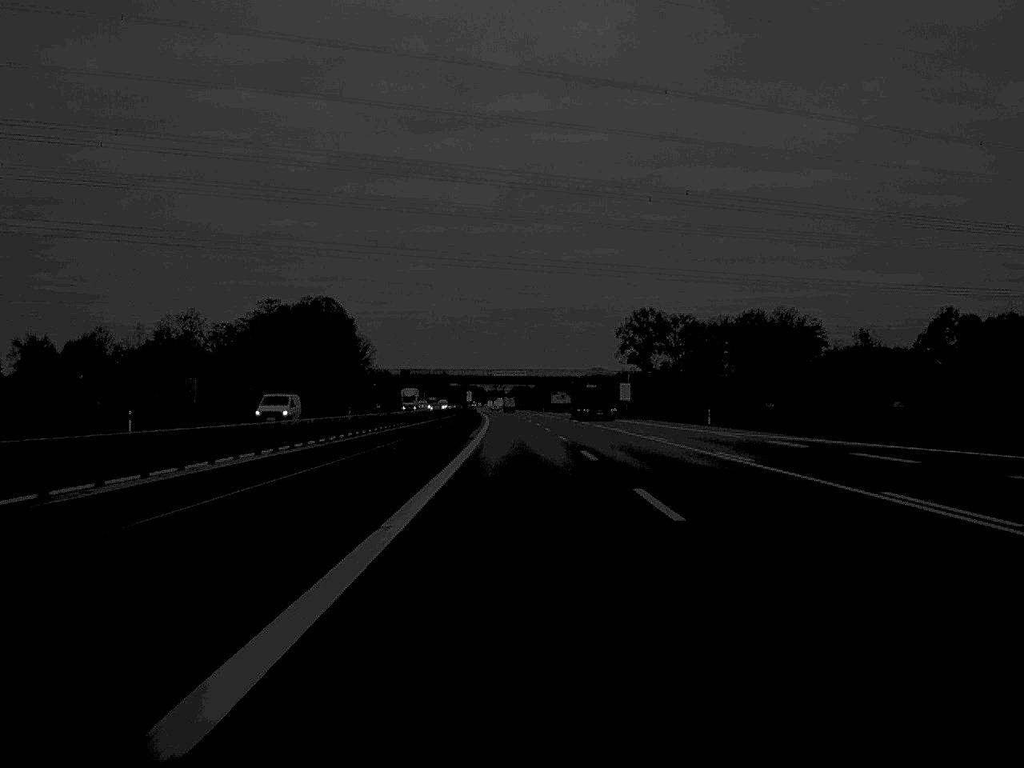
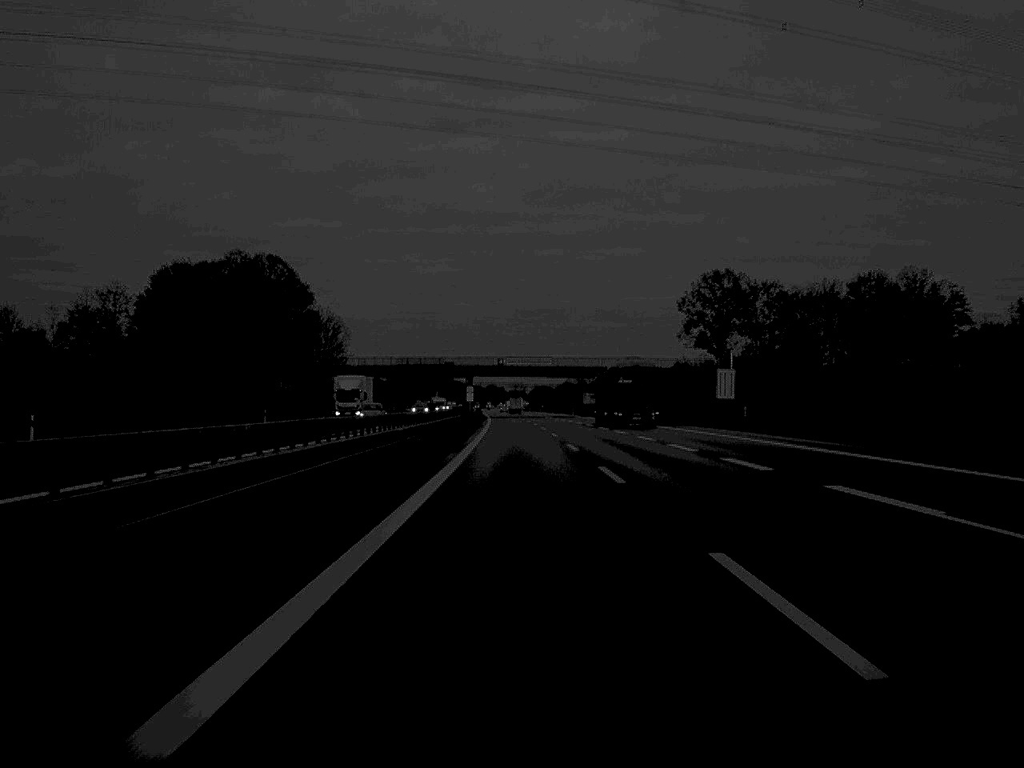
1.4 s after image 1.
(-0.6, +63.5) m; -1°
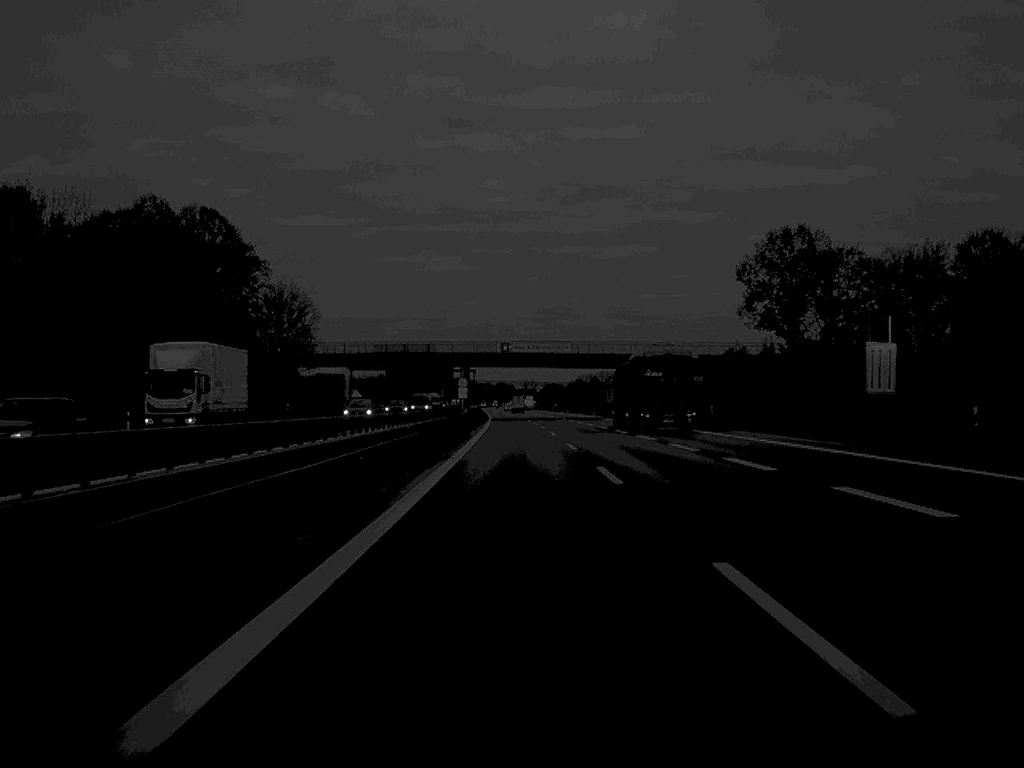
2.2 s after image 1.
(-0.1, +36.3) m; 0°
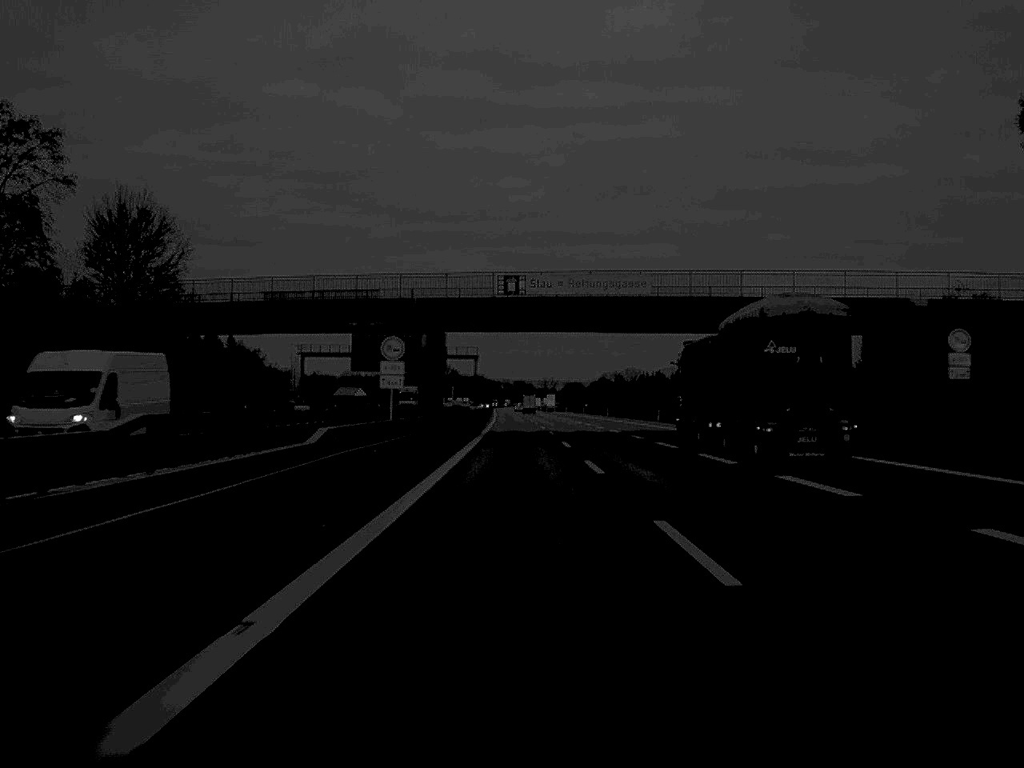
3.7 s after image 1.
(-0.5, +66.5) m; -1°
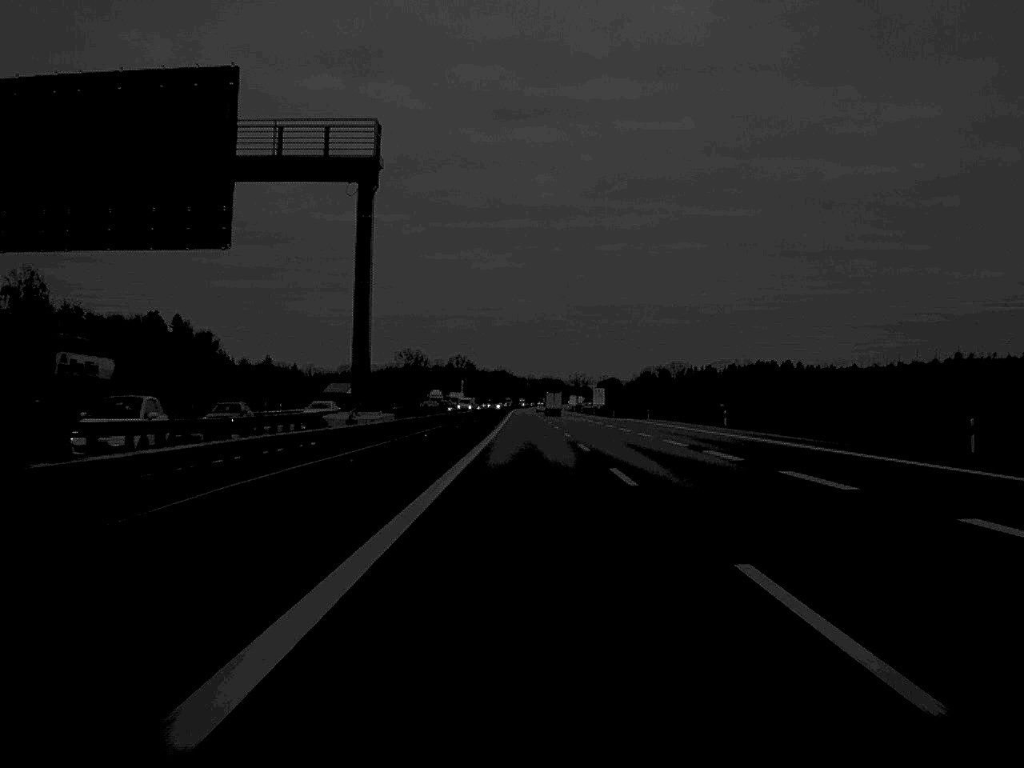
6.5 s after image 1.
(-1.6, +130.0) m; -1°
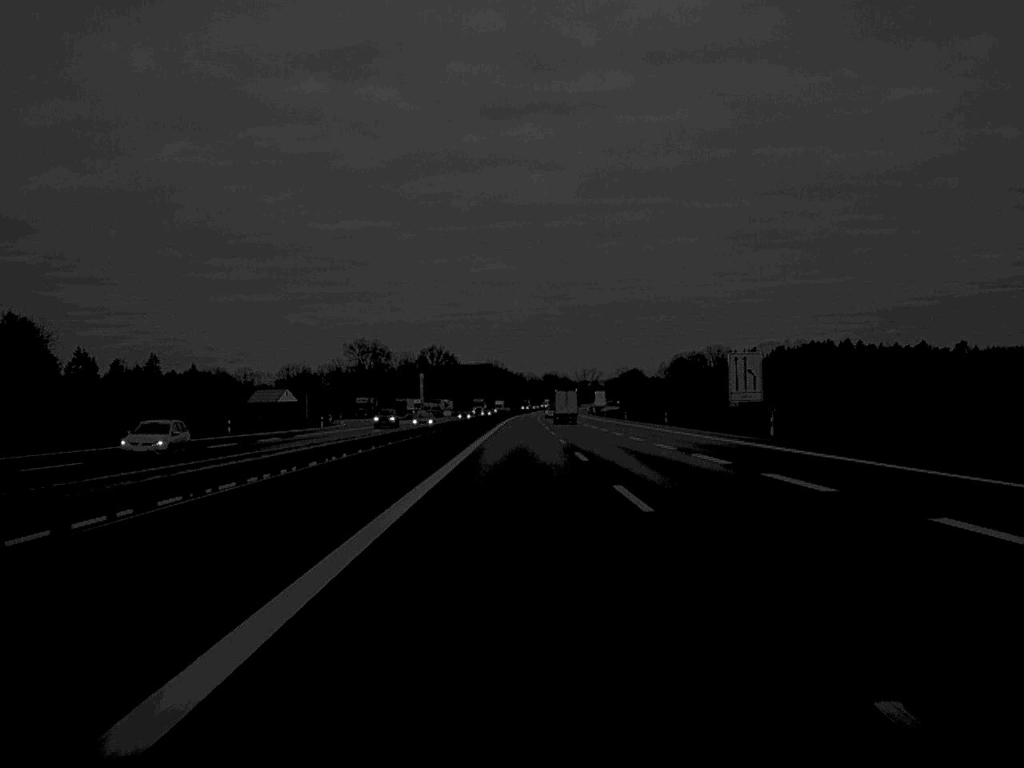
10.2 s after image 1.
(-0.4, +166.3) m; 0°
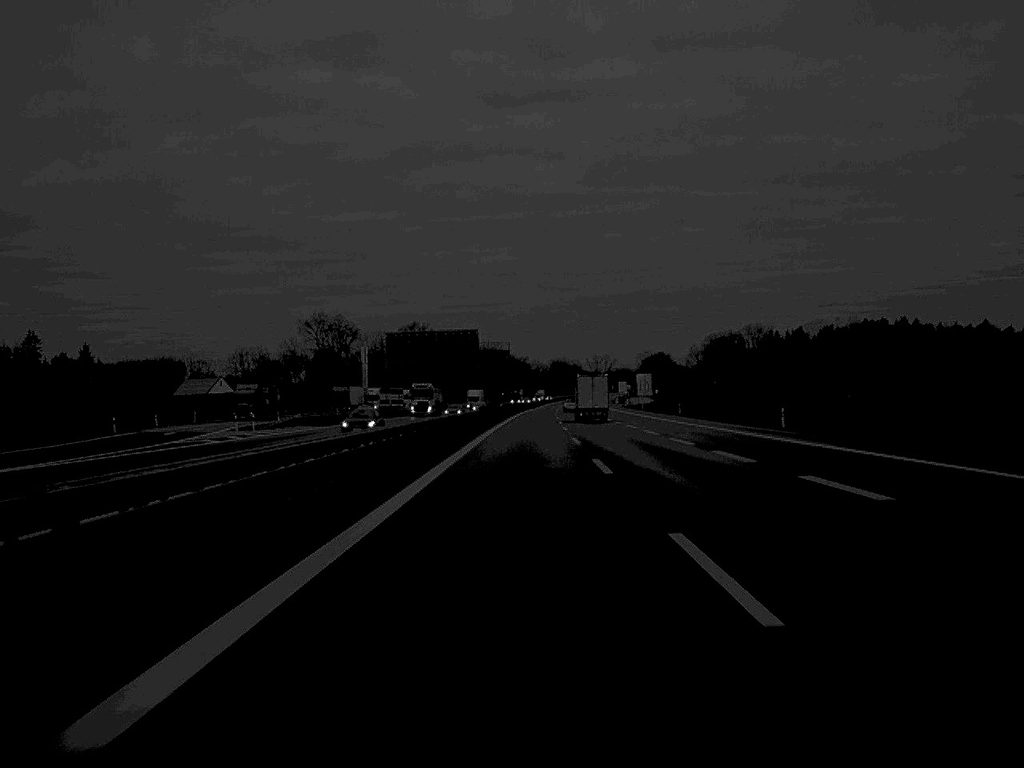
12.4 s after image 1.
(-0.3, +99.3) m; 0°
